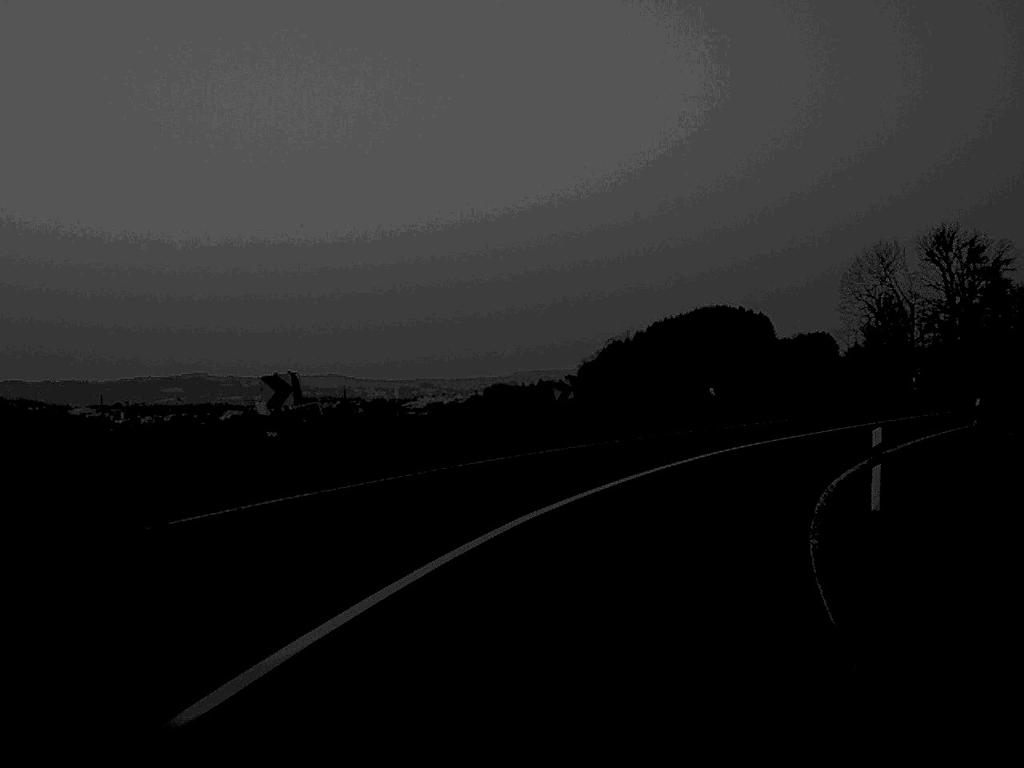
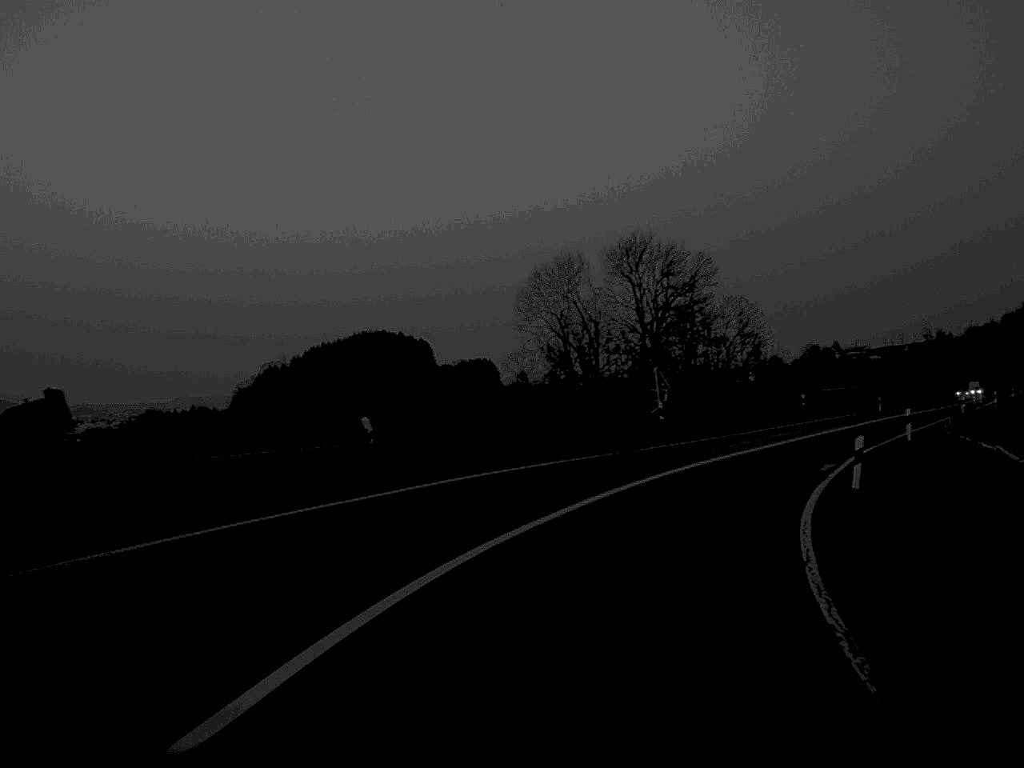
(+2.4, +17.8) m; +15°
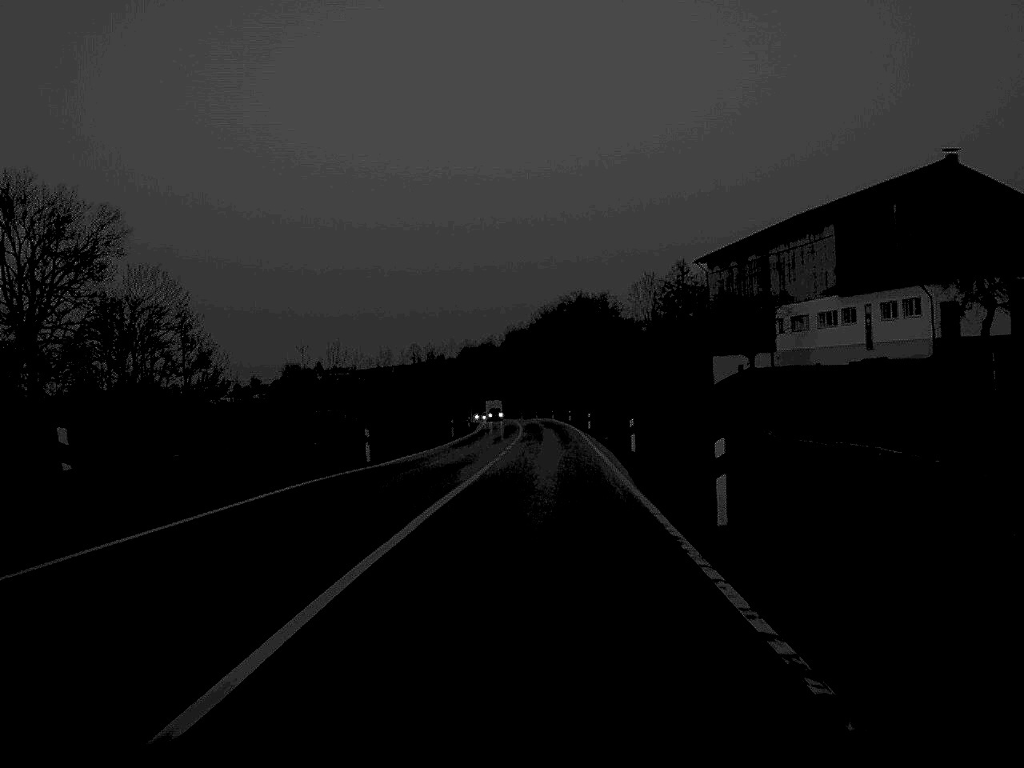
(+12.5, +46.9) m; +23°
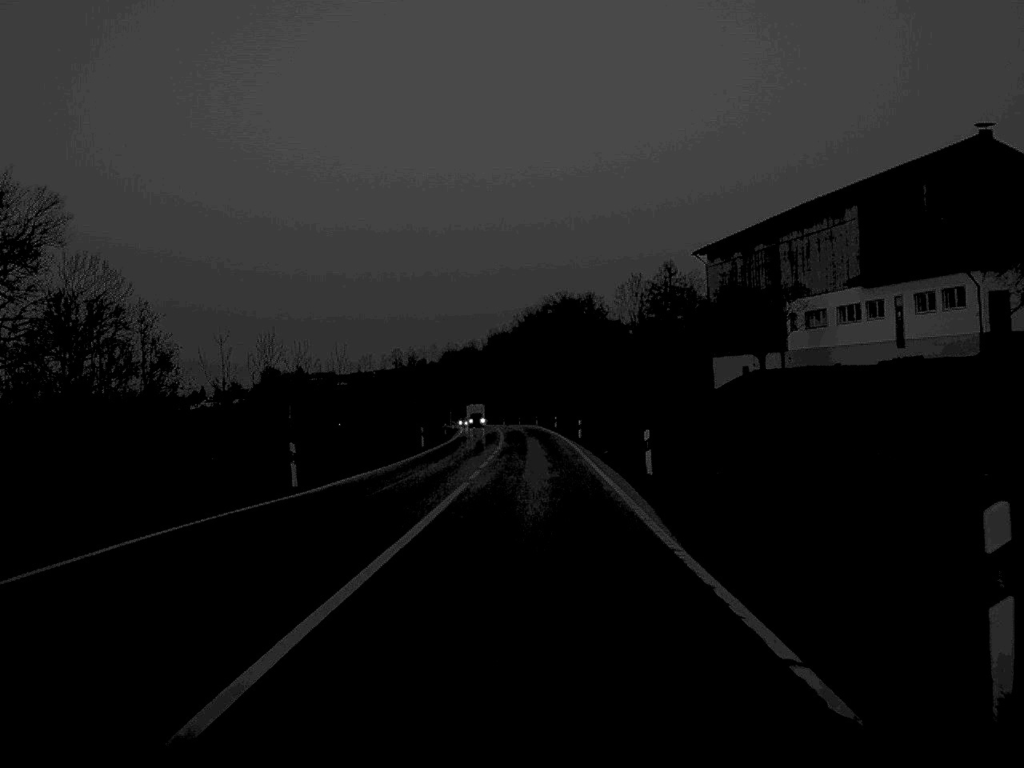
(+0.1, +9.9) m; +1°
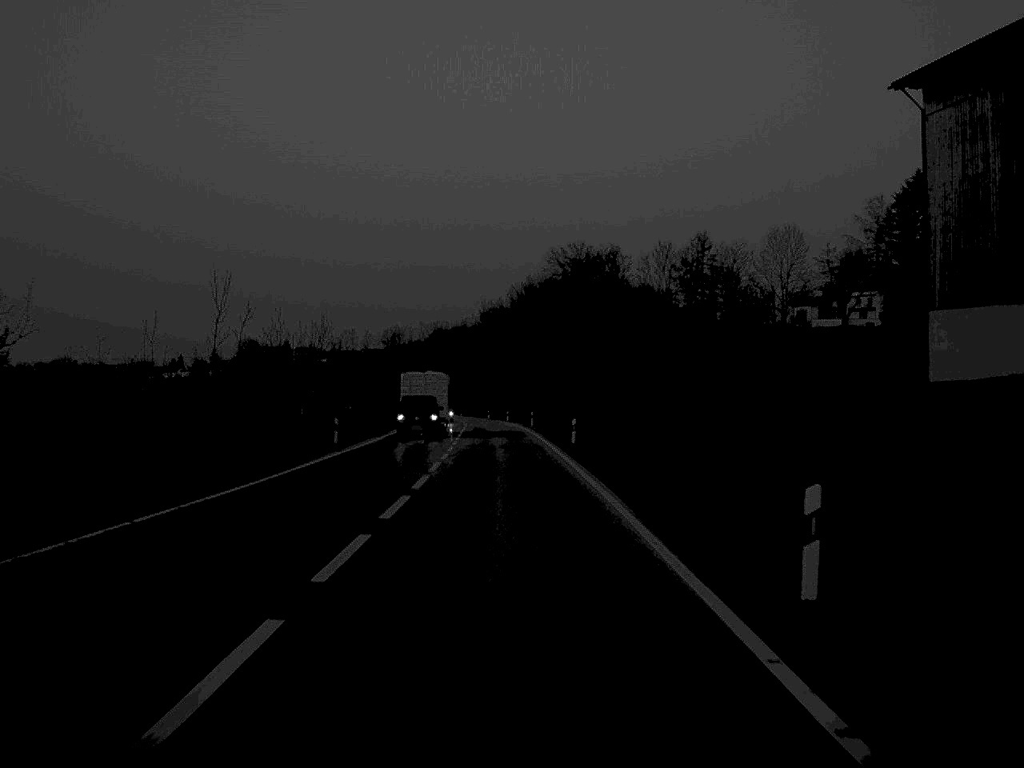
(+0.4, +55.2) m; 0°
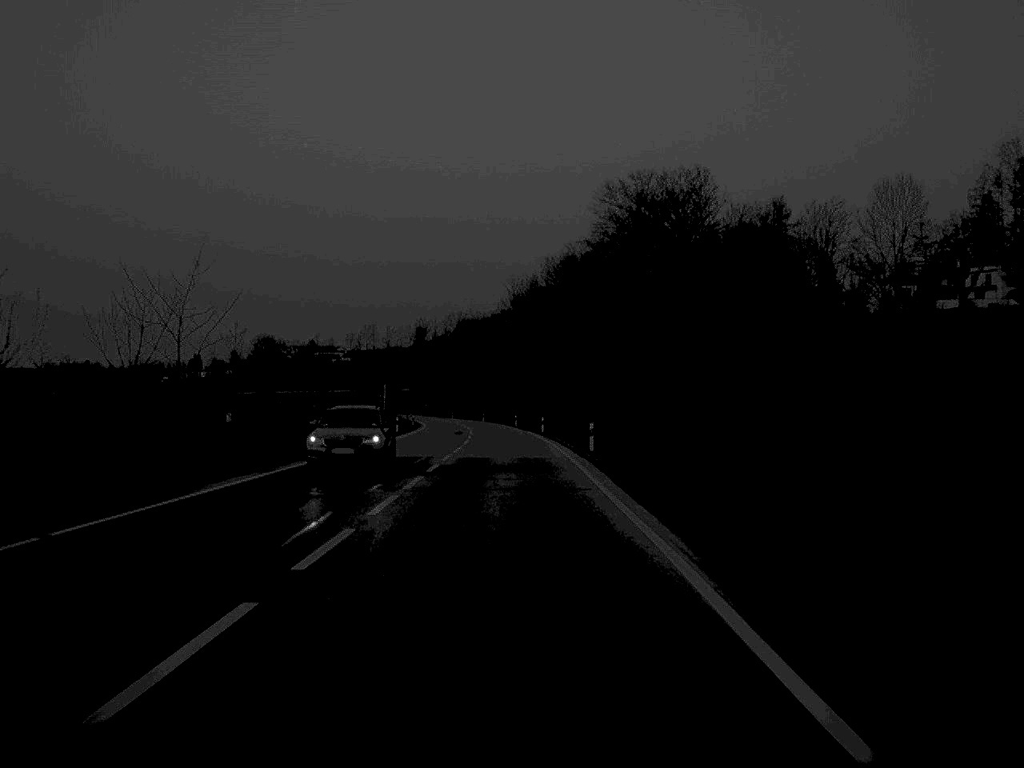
(-0.5, +47.5) m; -2°
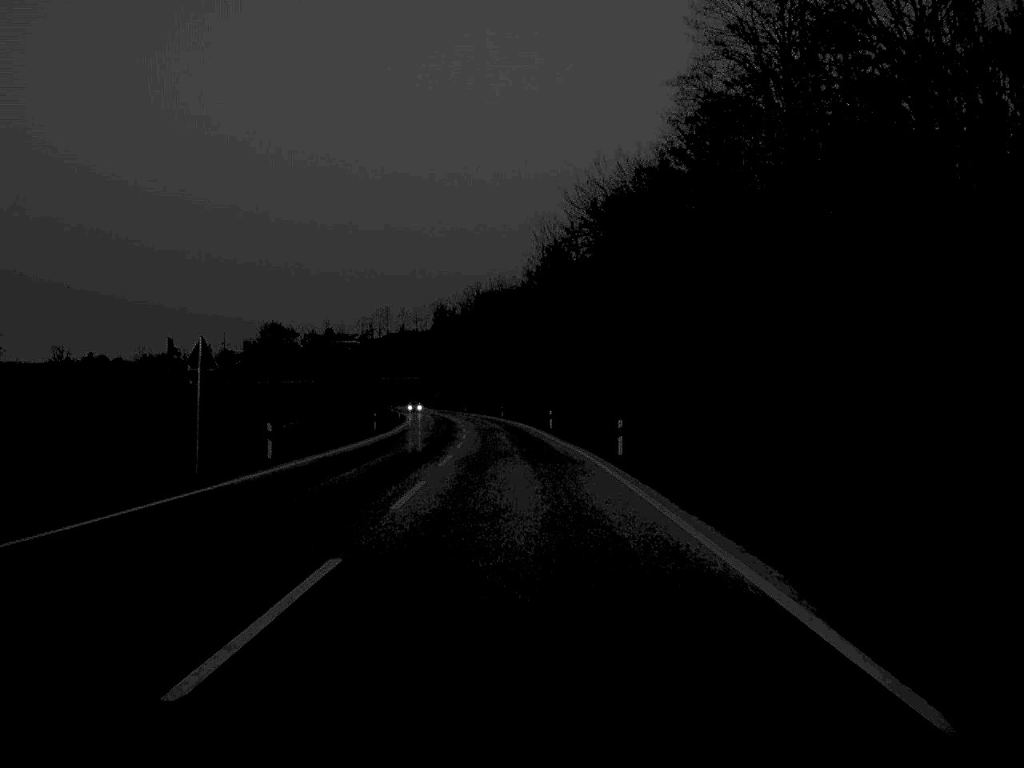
(-0.6, +50.4) m; -1°
